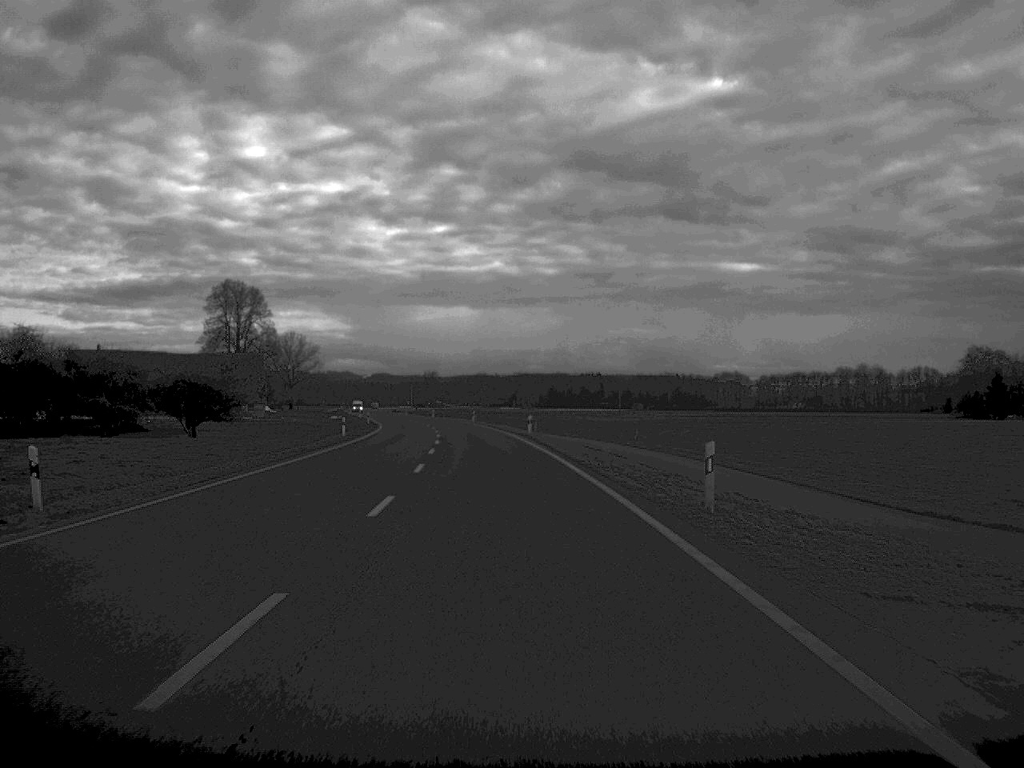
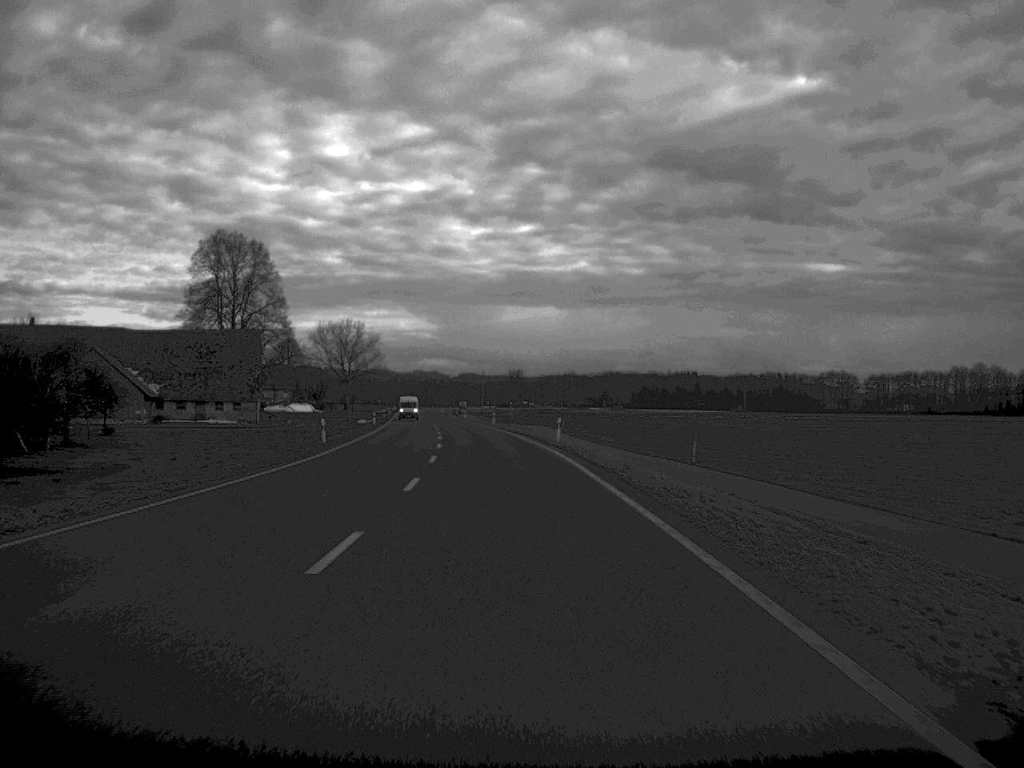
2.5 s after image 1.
(-2.6, +66.1) m; -4°
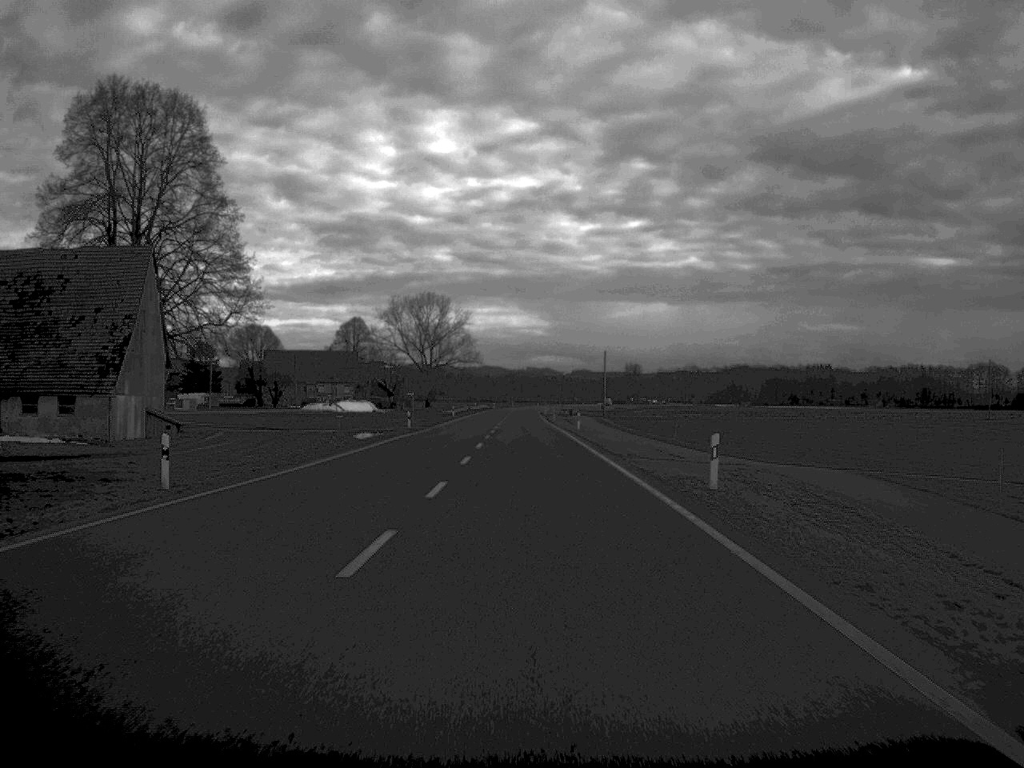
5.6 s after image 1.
(-4.0, +82.5) m; -5°
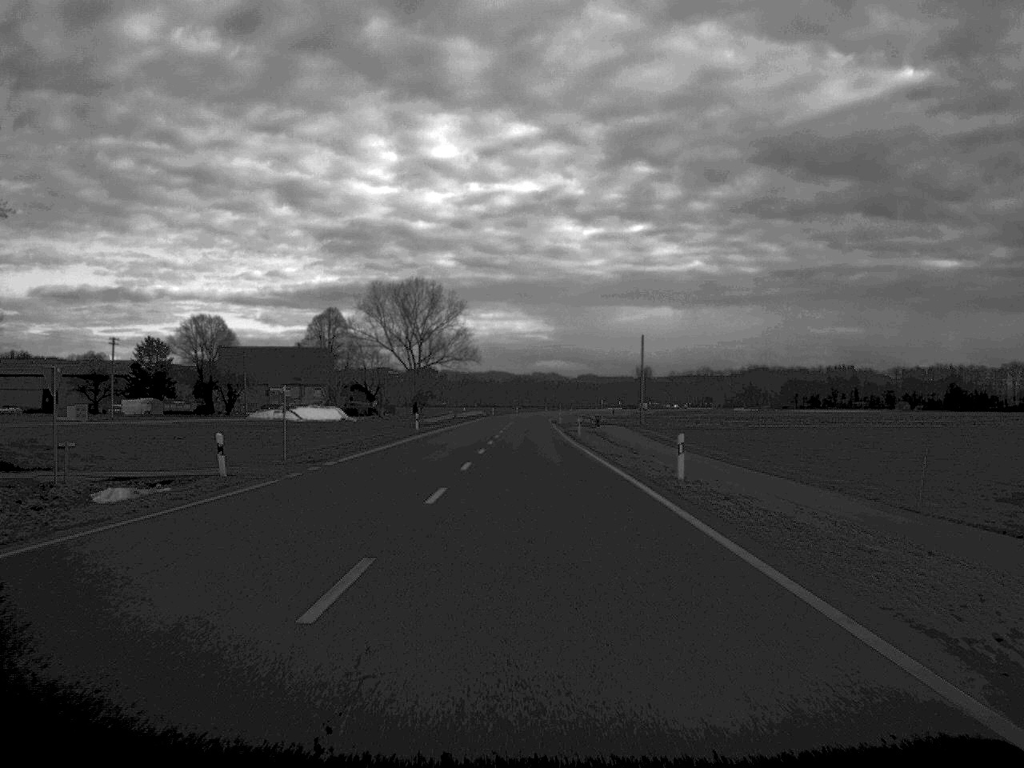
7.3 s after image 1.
(-0.1, +47.6) m; 0°
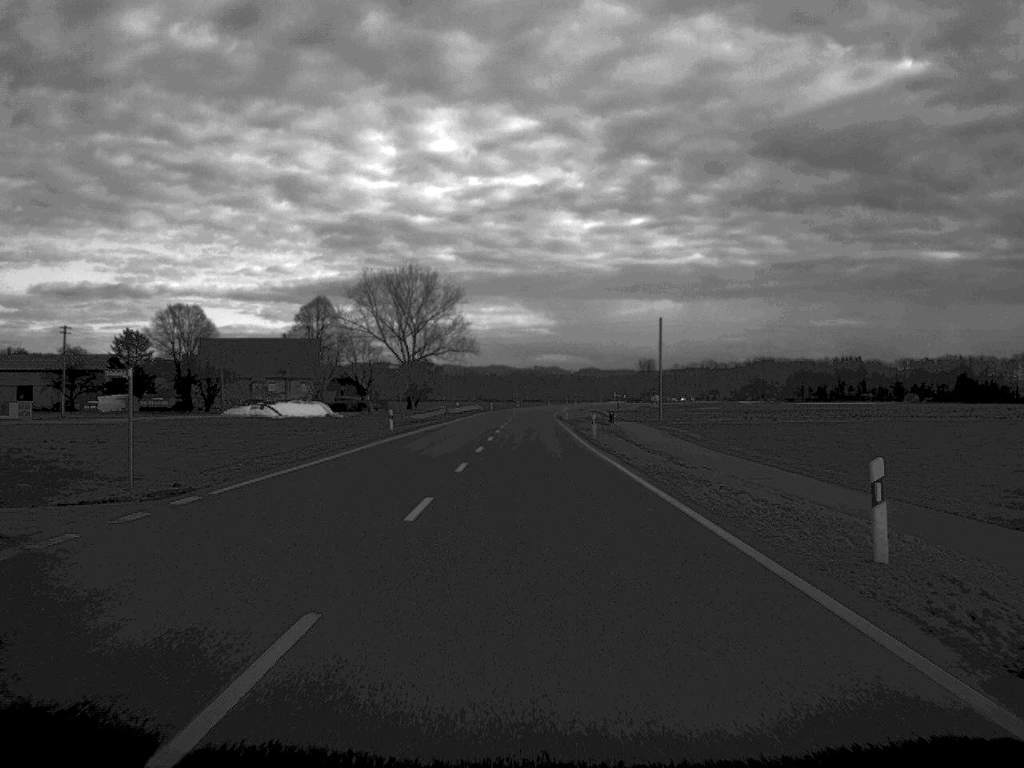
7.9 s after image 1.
(0.0, +15.6) m; 0°
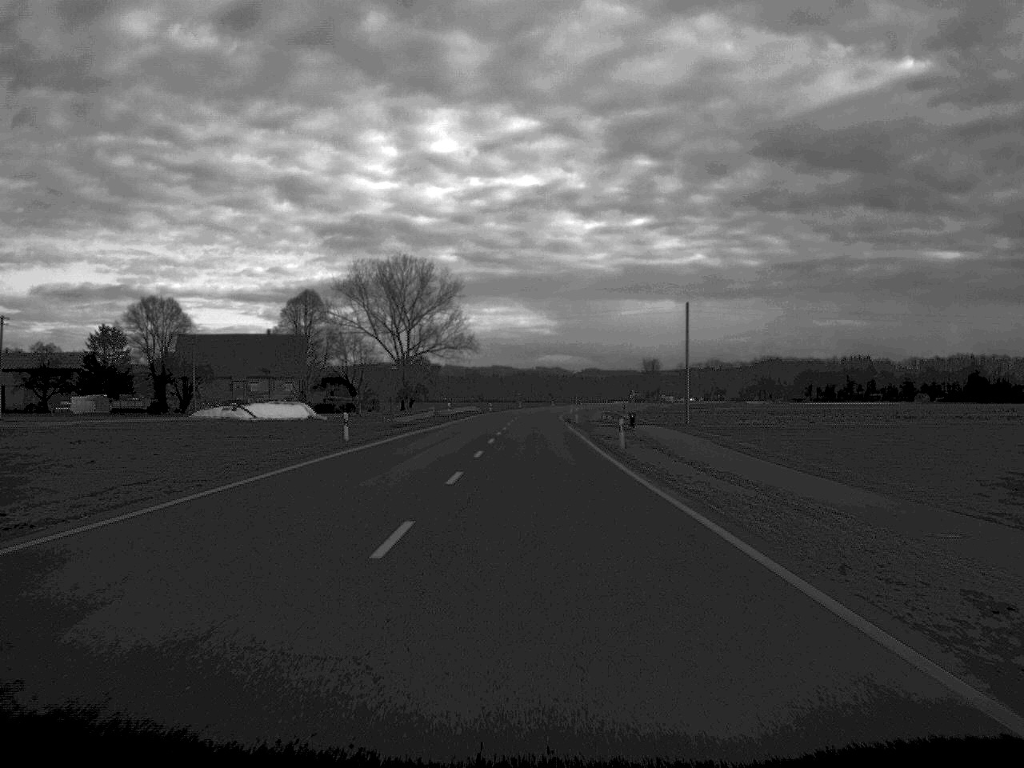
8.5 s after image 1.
(0.0, +16.4) m; 0°
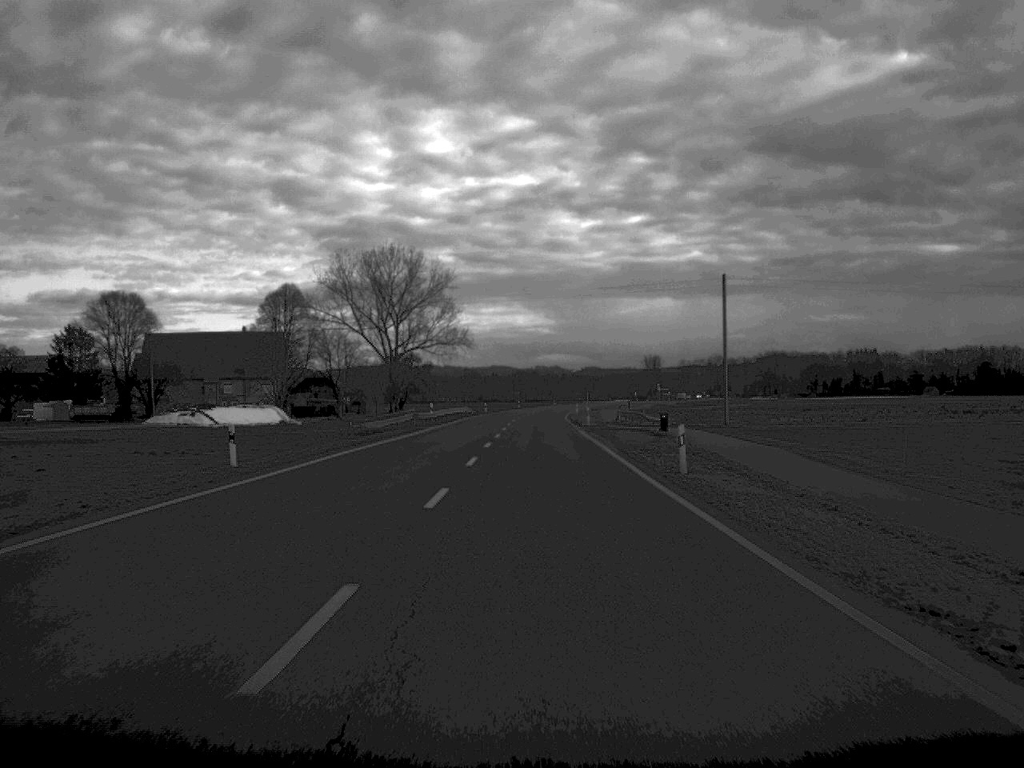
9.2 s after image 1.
(0.0, +17.9) m; 0°
